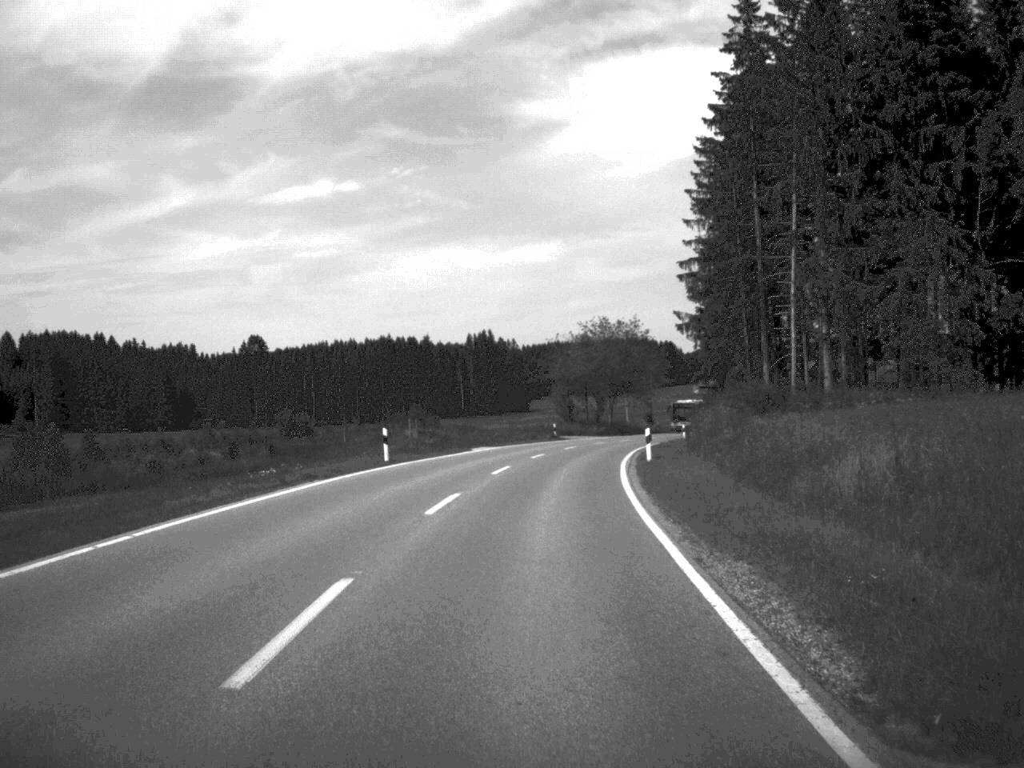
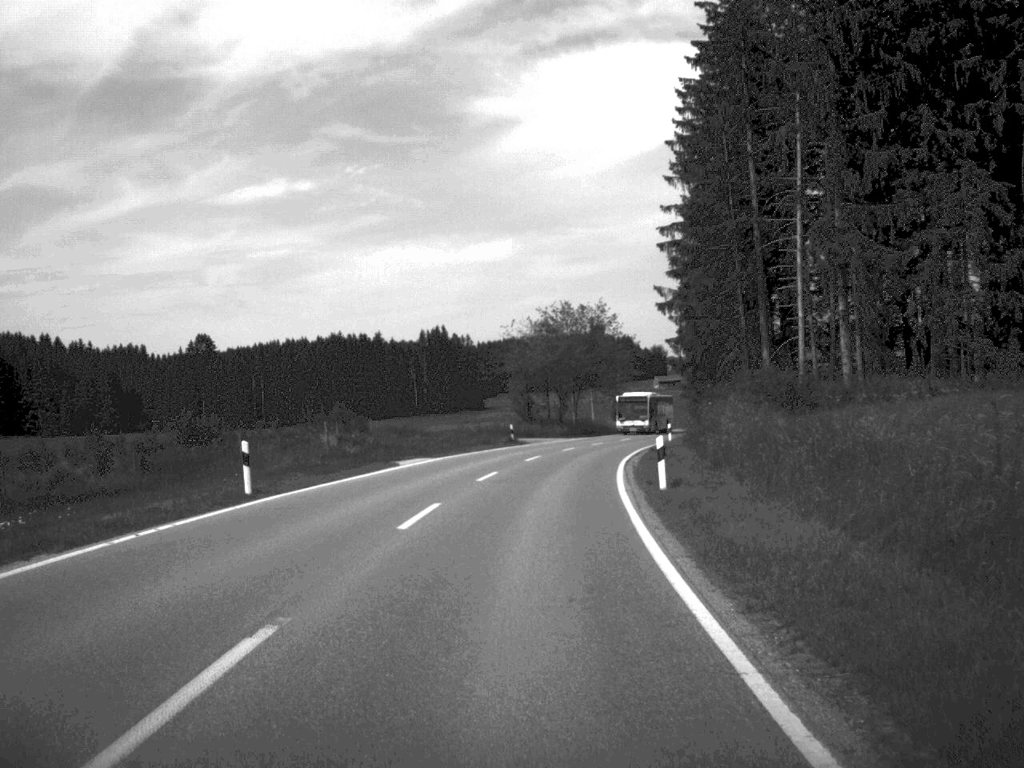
(+0.2, +13.8) m; +2°
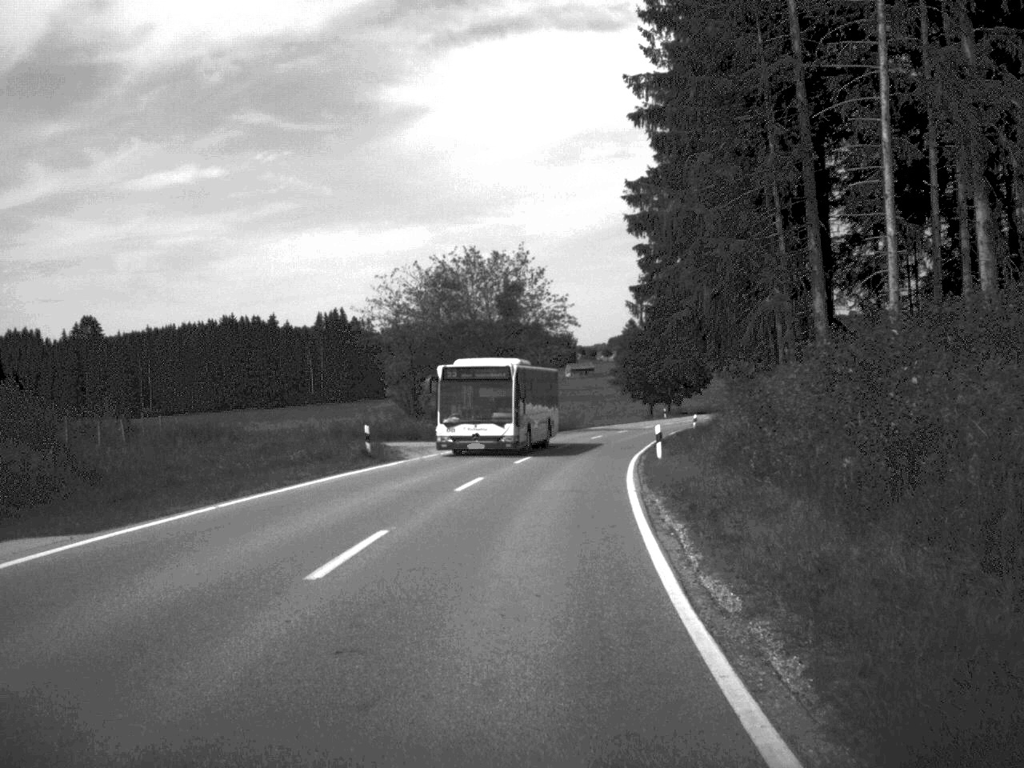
(+1.0, +28.6) m; +4°
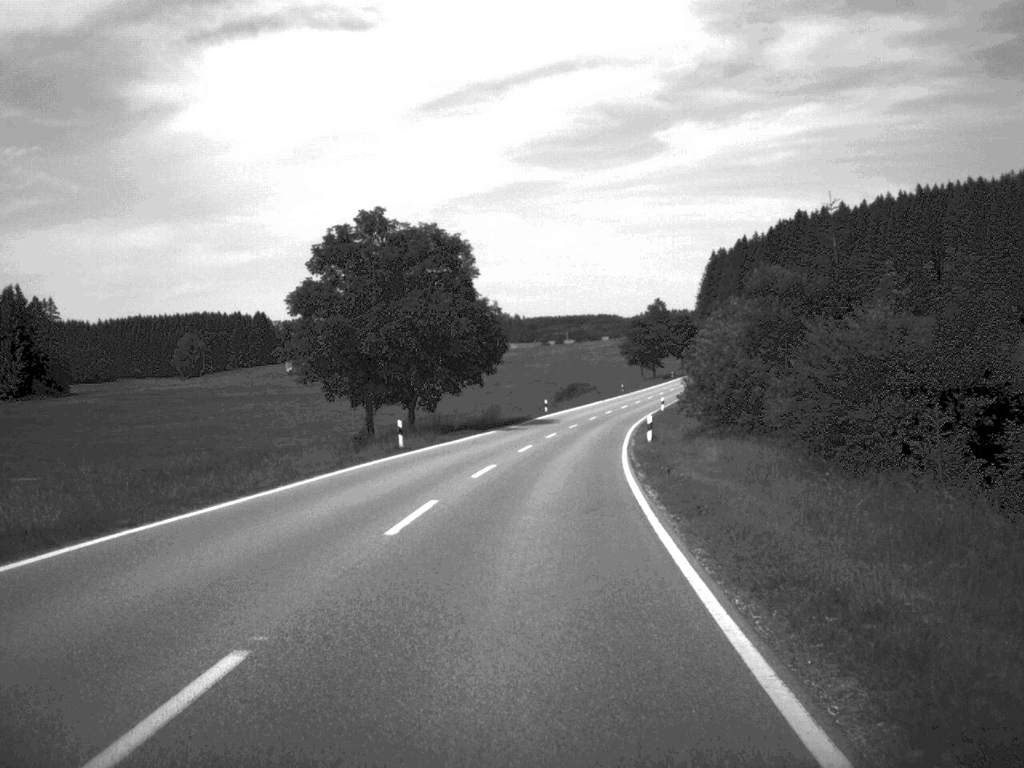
(+8.3, +77.4) m; +11°
